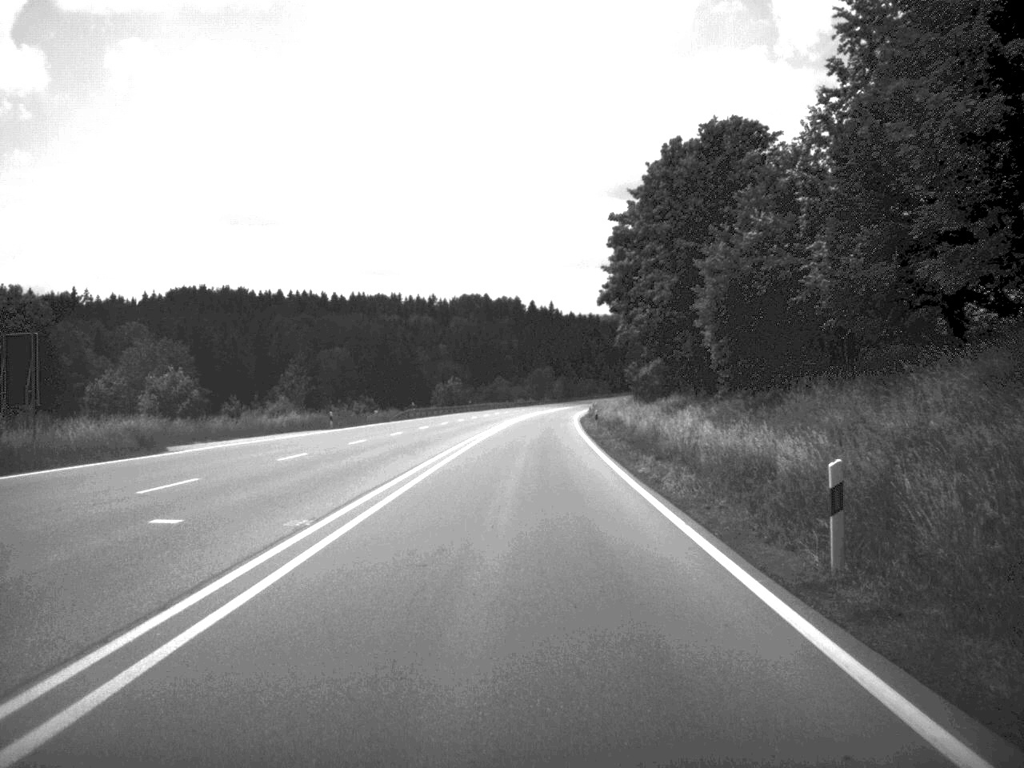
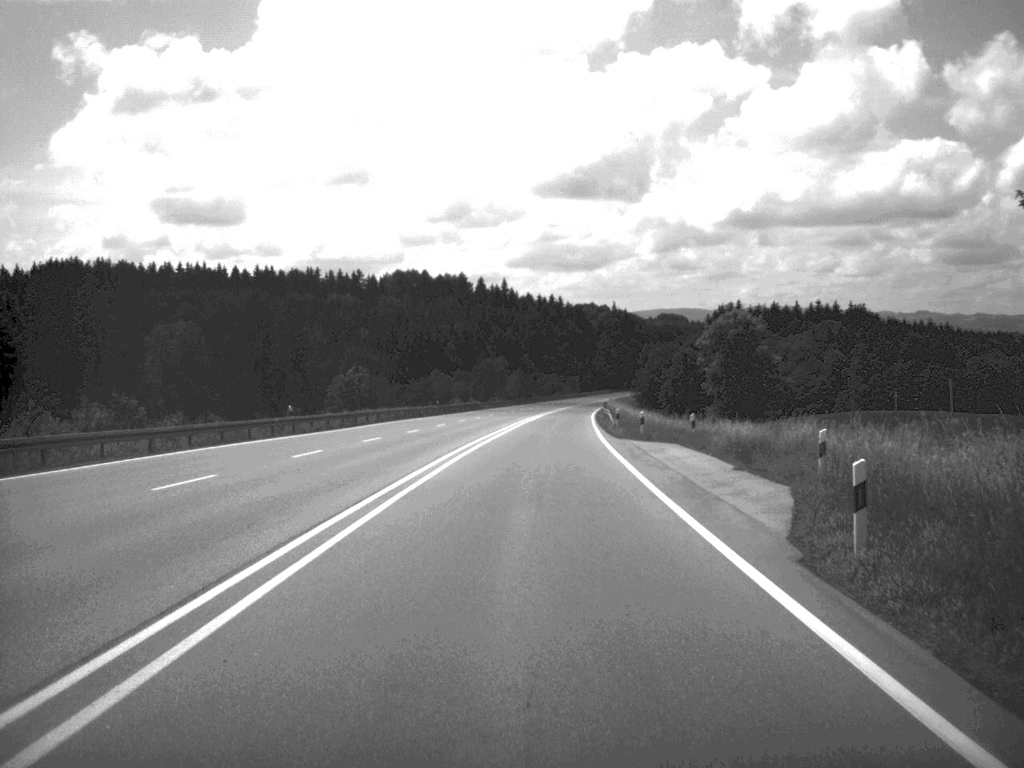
(+1.6, +93.4) m; +2°
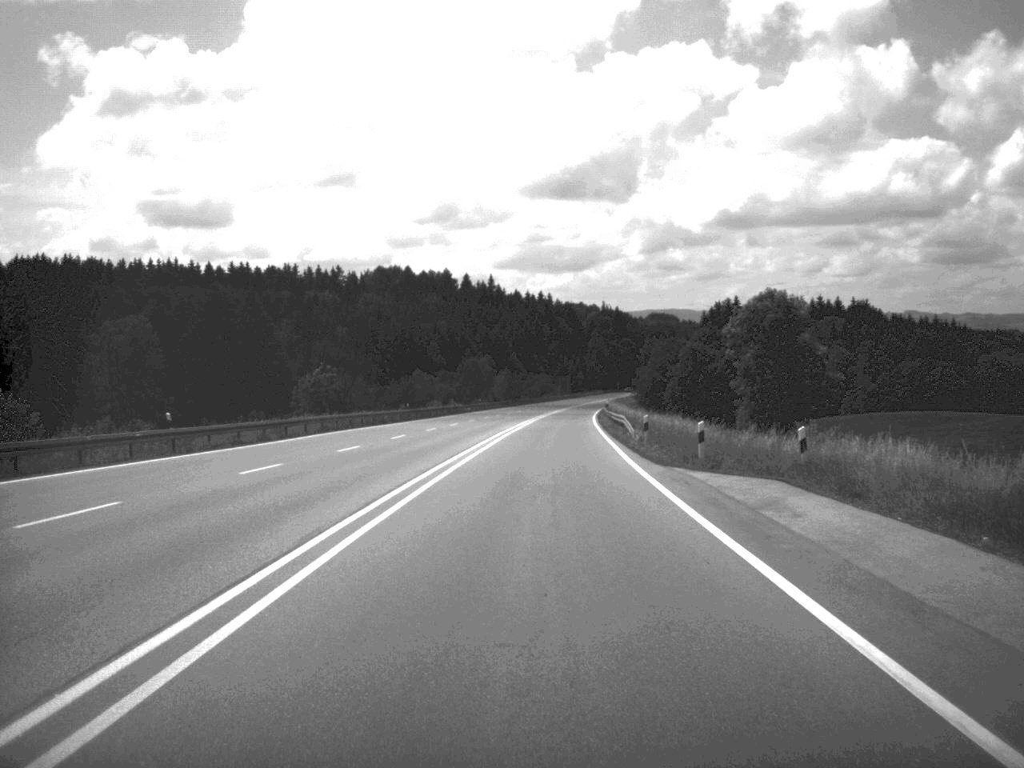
(+0.1, +18.0) m; 0°
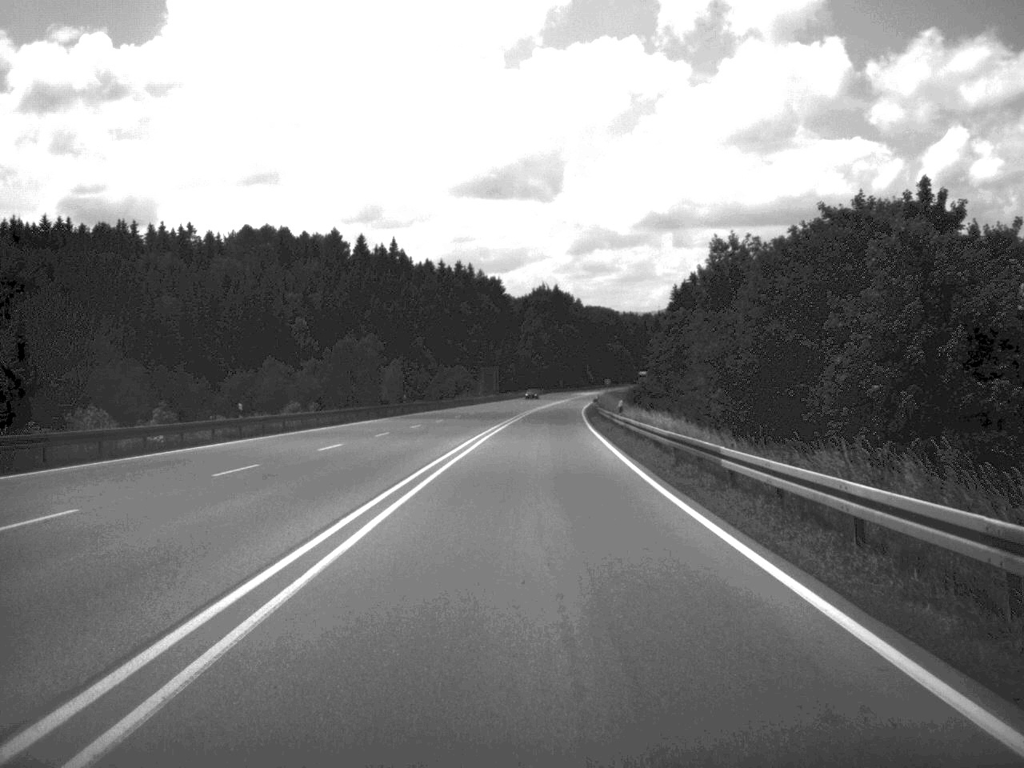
(+2.7, +95.6) m; +3°
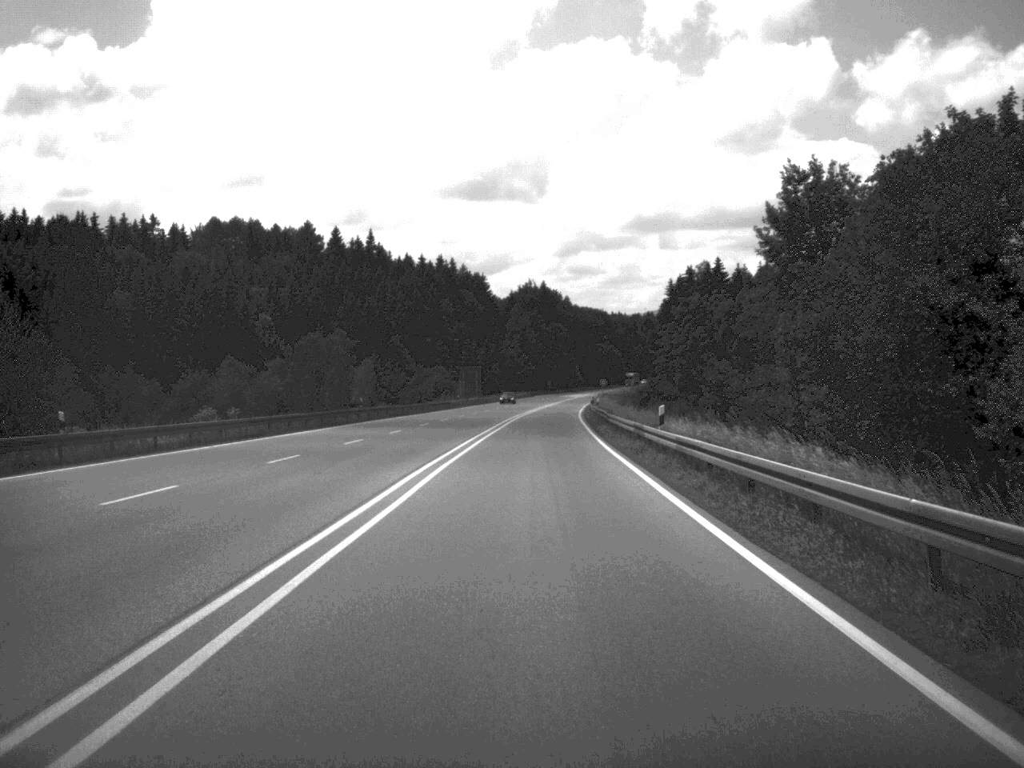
(+0.1, +18.2) m; +1°
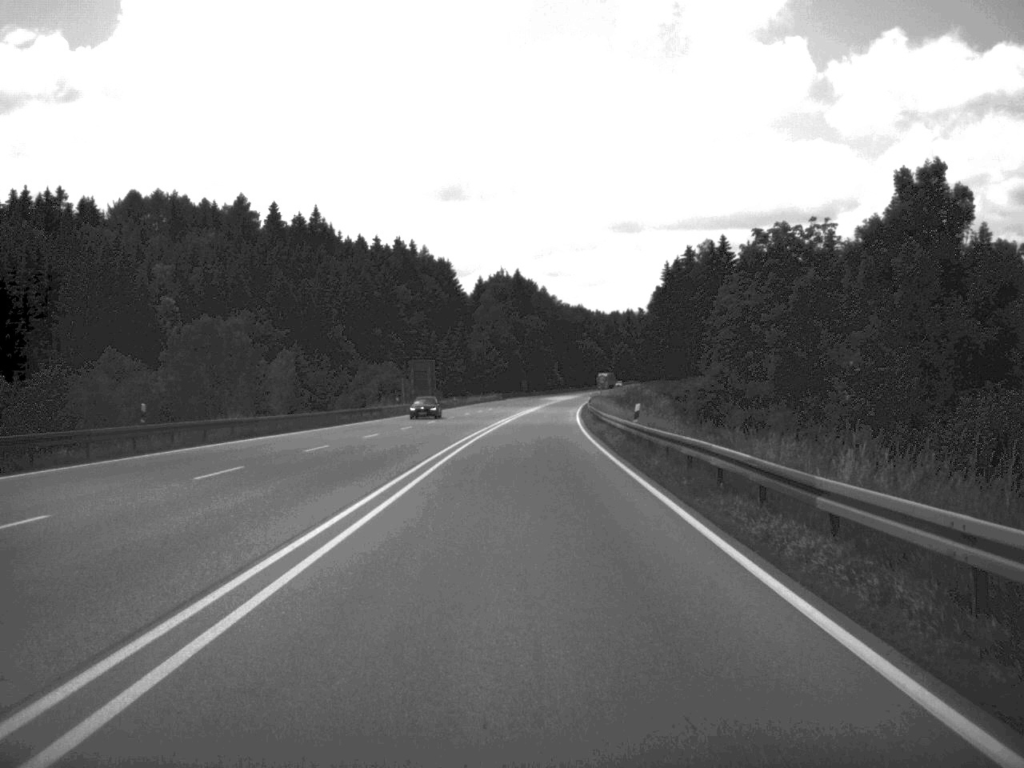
(+0.4, +40.9) m; +1°
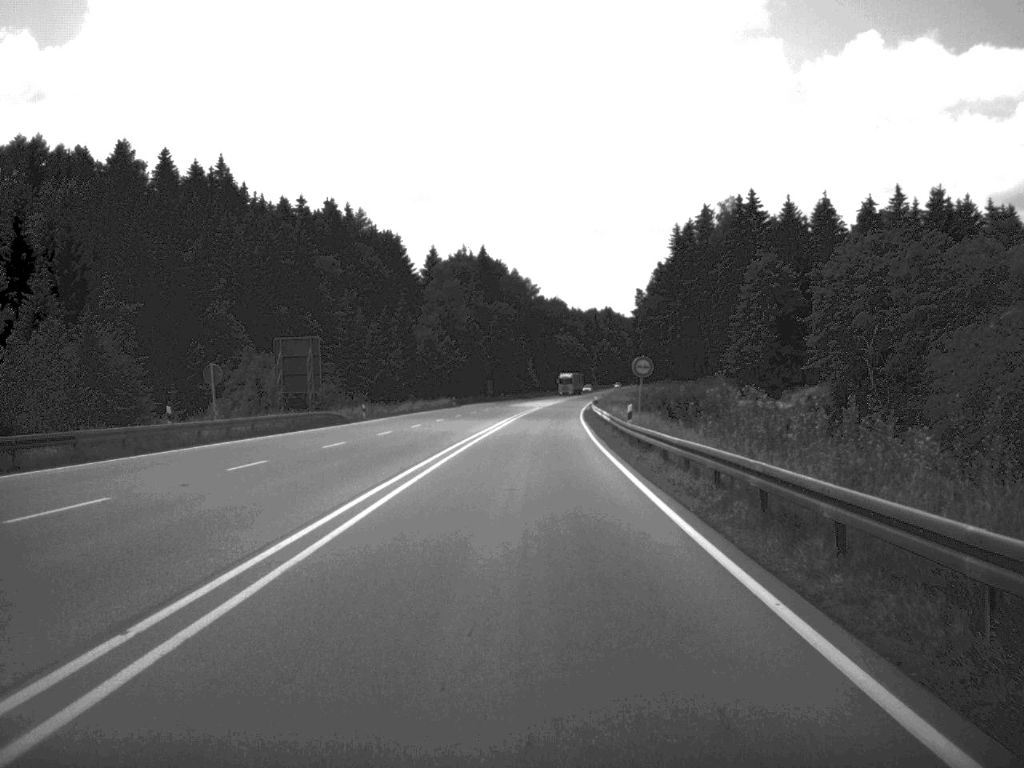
(+0.6, +55.9) m; +1°
